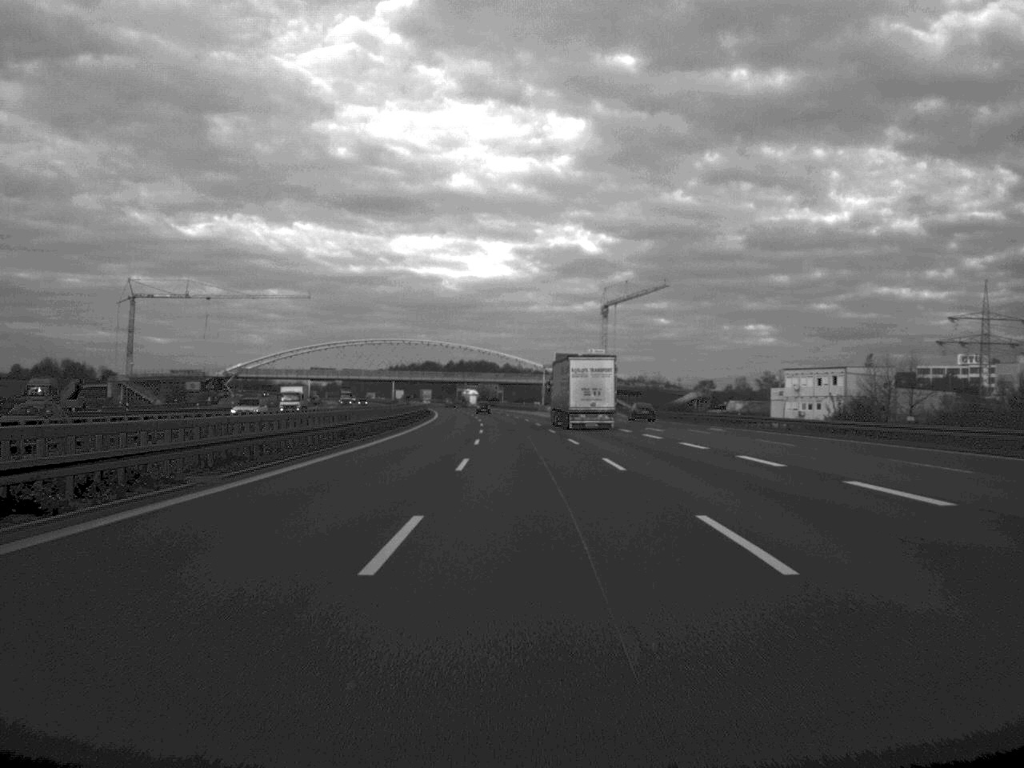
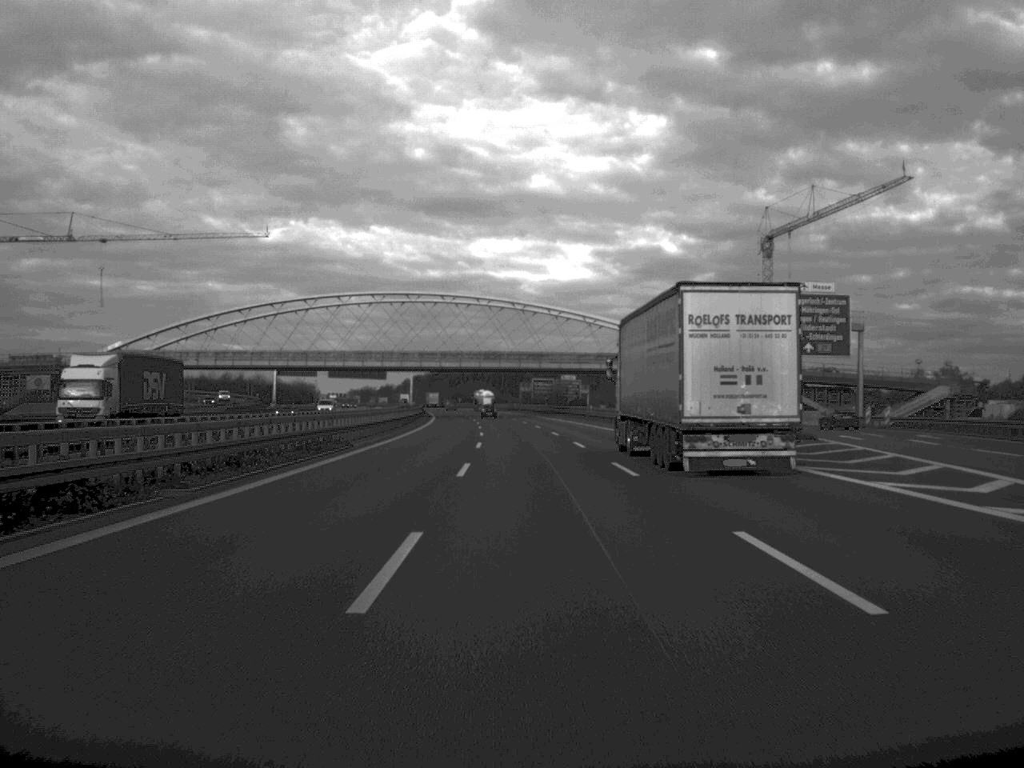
(-3.8, +127.2) m; -4°
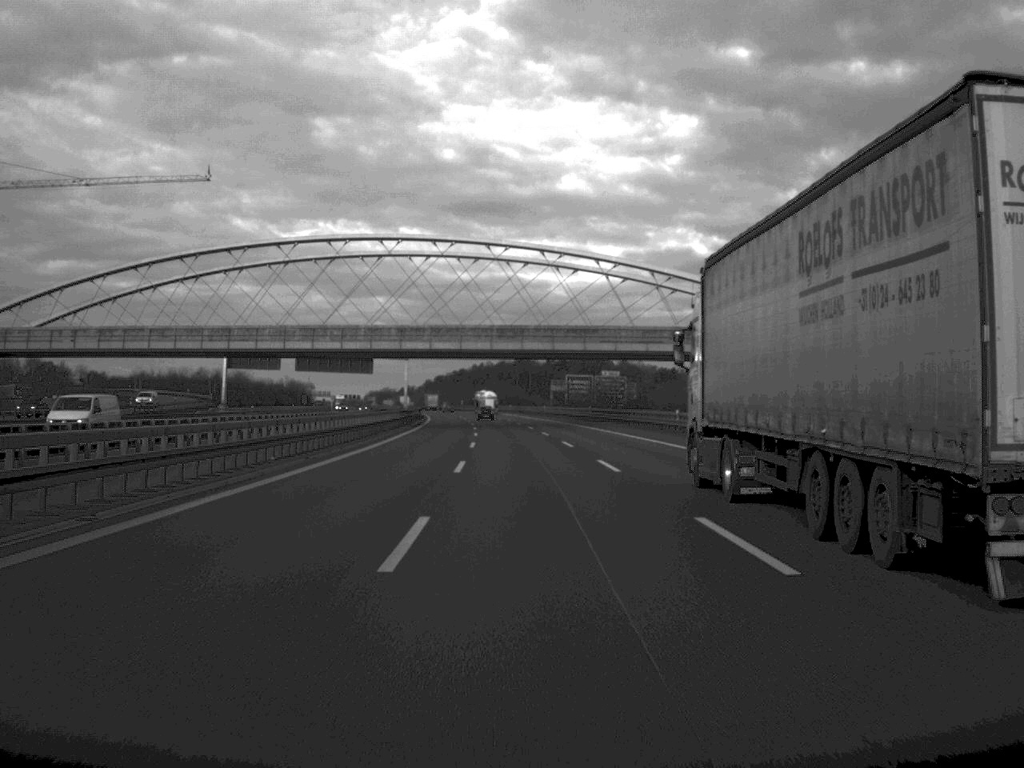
(-0.6, +51.0) m; -1°
